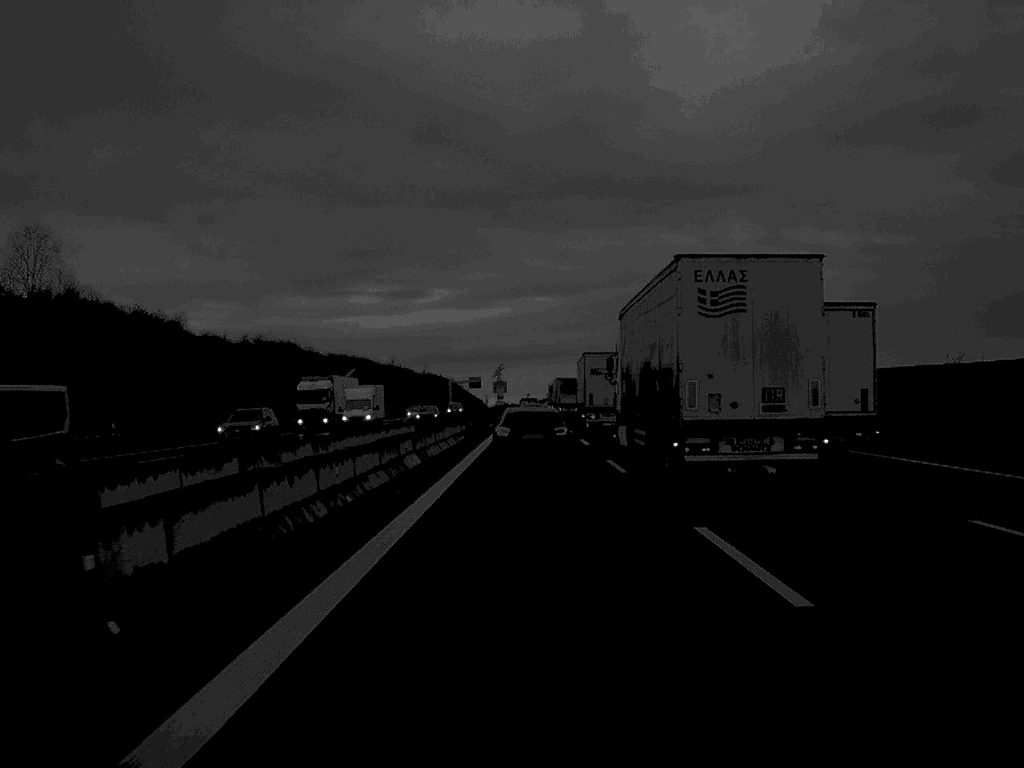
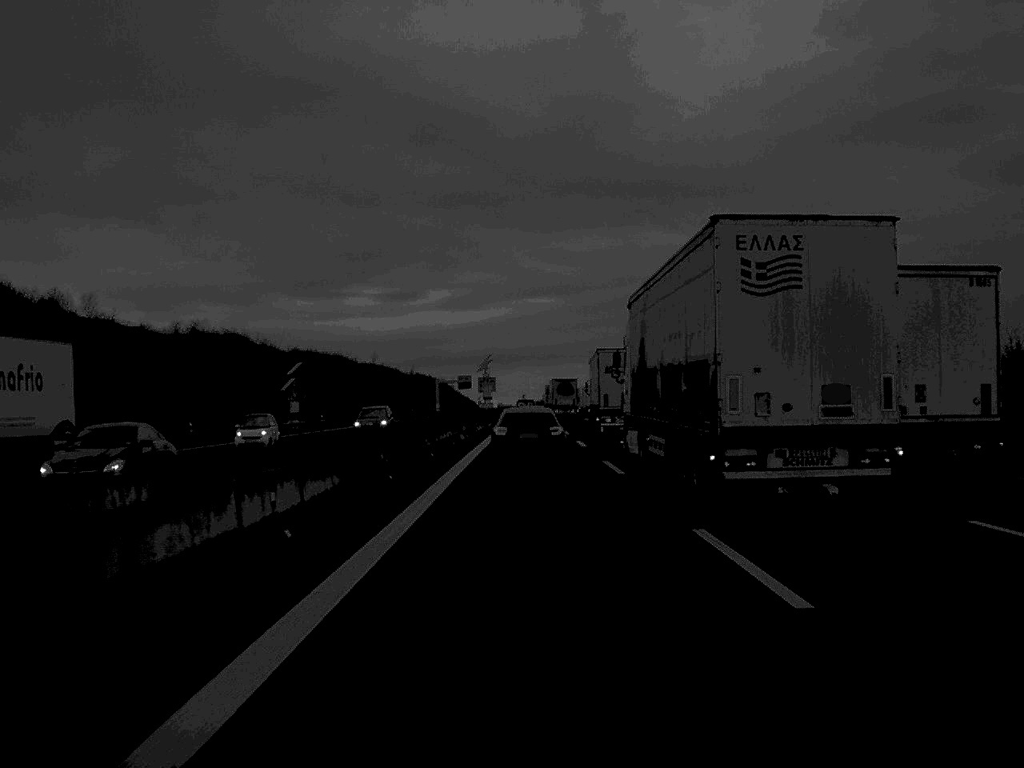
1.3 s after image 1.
(+0.1, +35.9) m; 0°
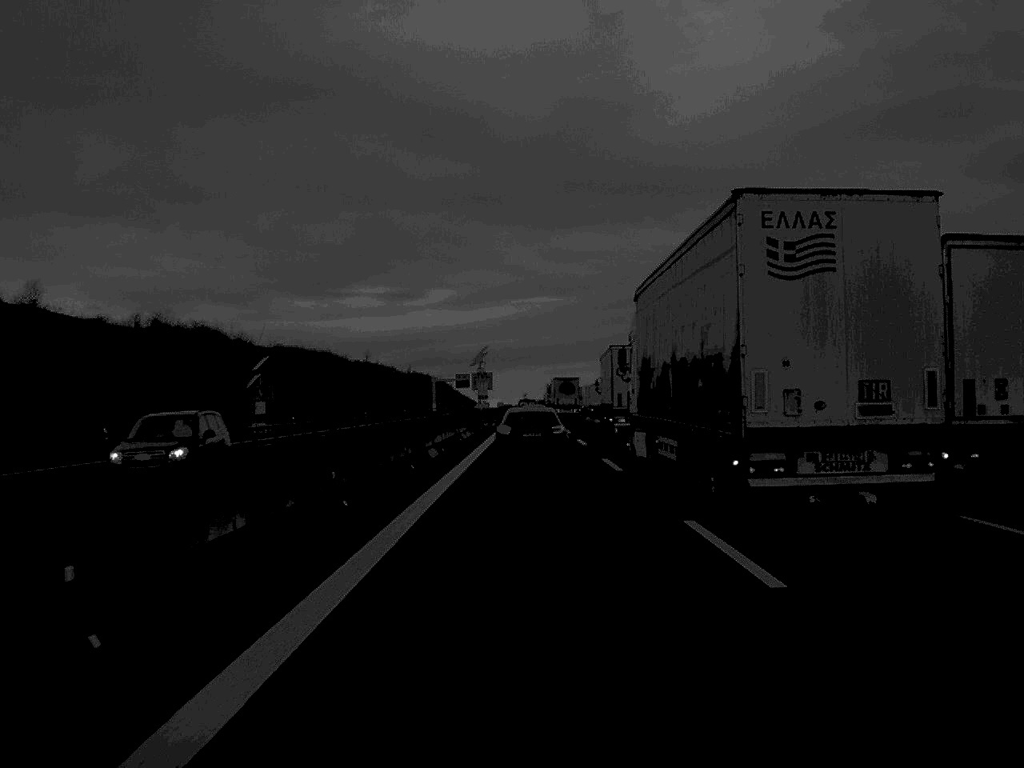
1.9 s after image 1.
(0.0, +16.9) m; 0°
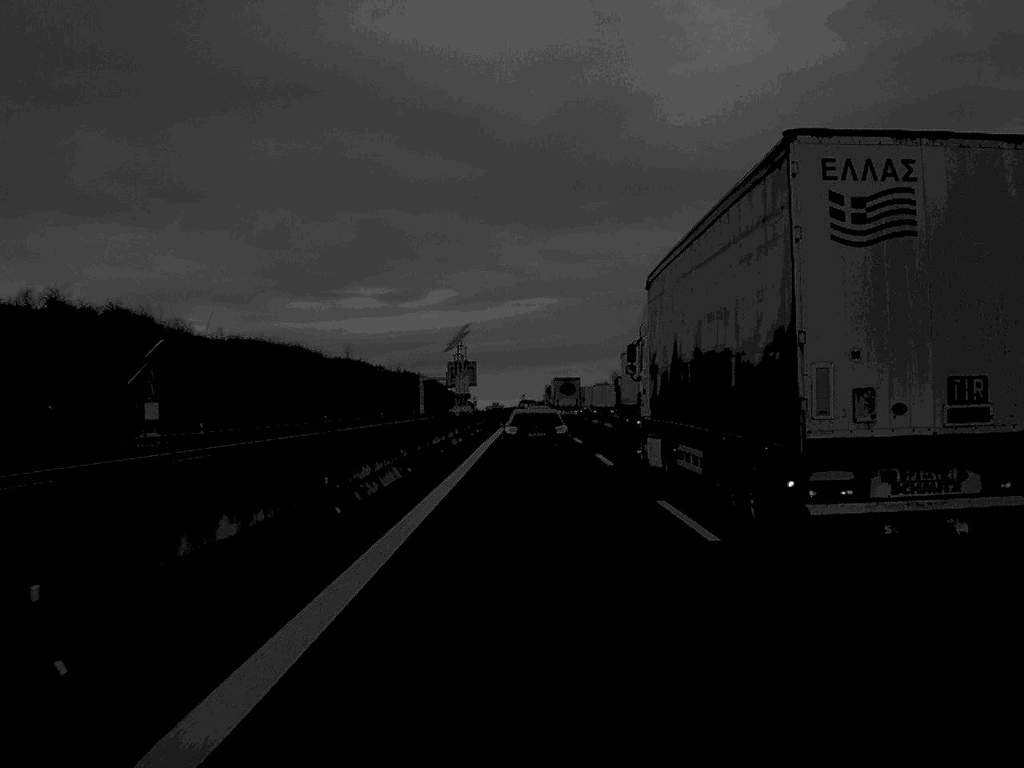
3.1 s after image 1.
(0.0, +32.1) m; 0°
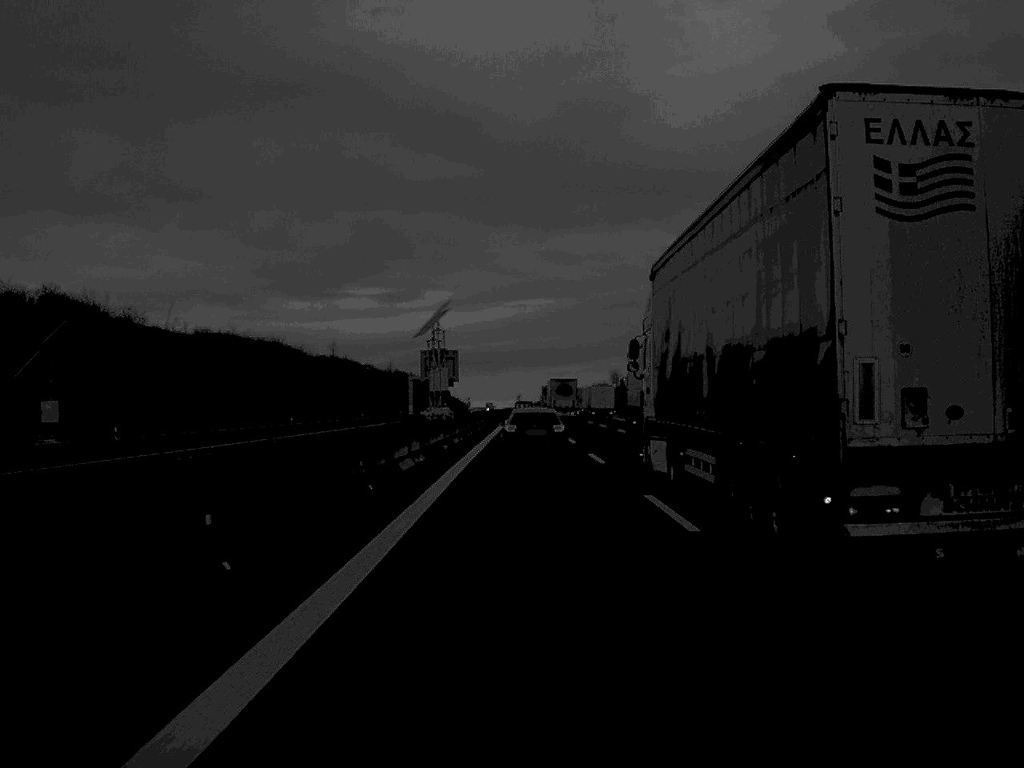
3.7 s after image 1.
(0.0, +16.8) m; 0°
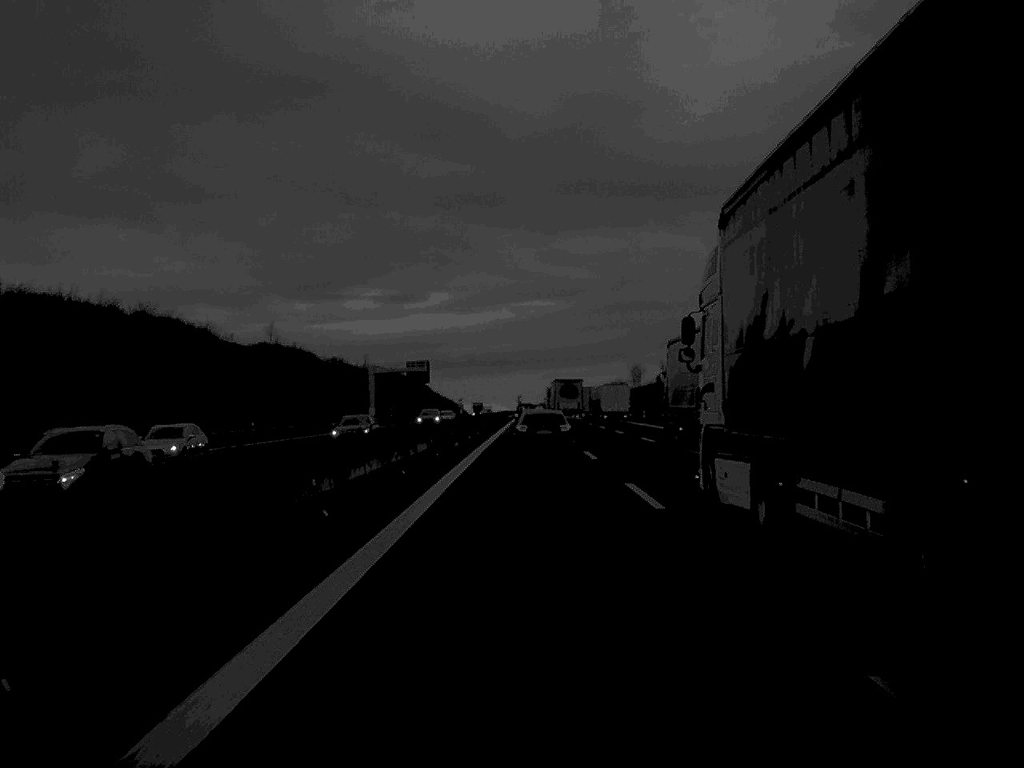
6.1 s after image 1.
(-0.1, +68.0) m; 0°
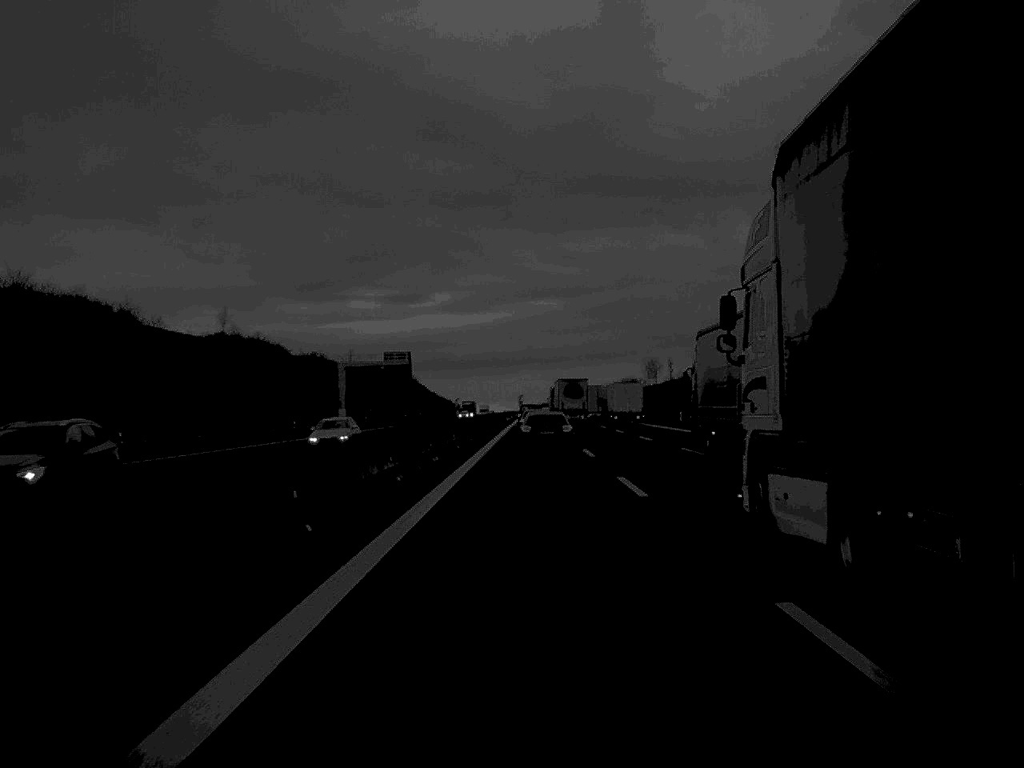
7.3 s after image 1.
(0.0, +33.2) m; 0°
